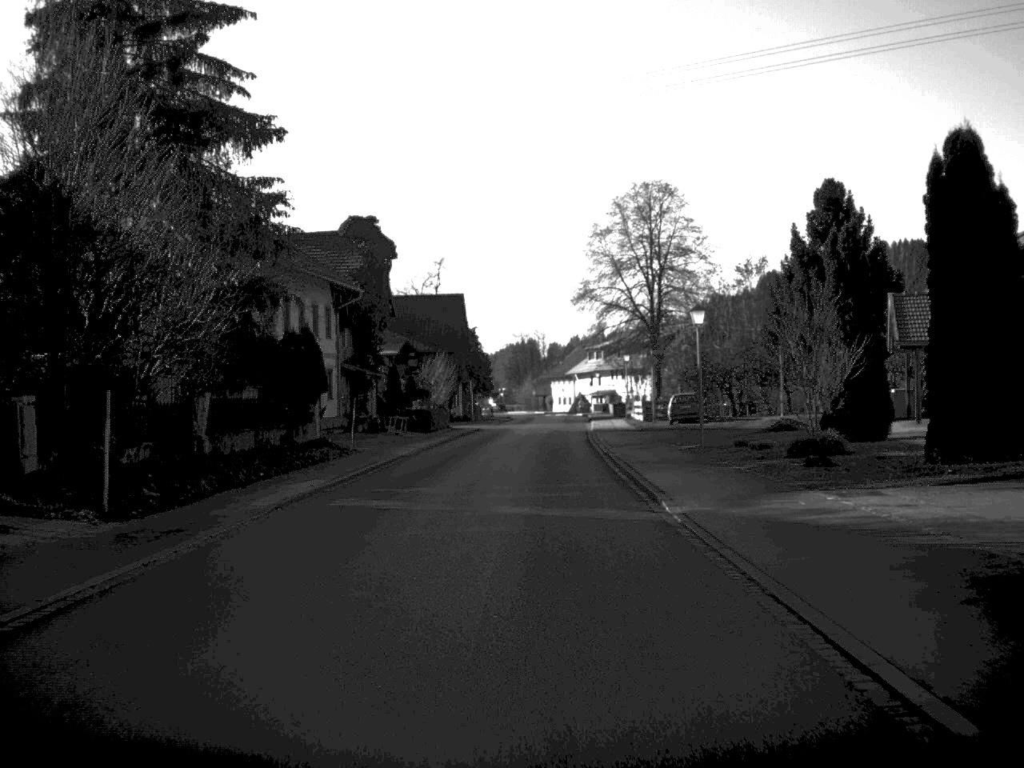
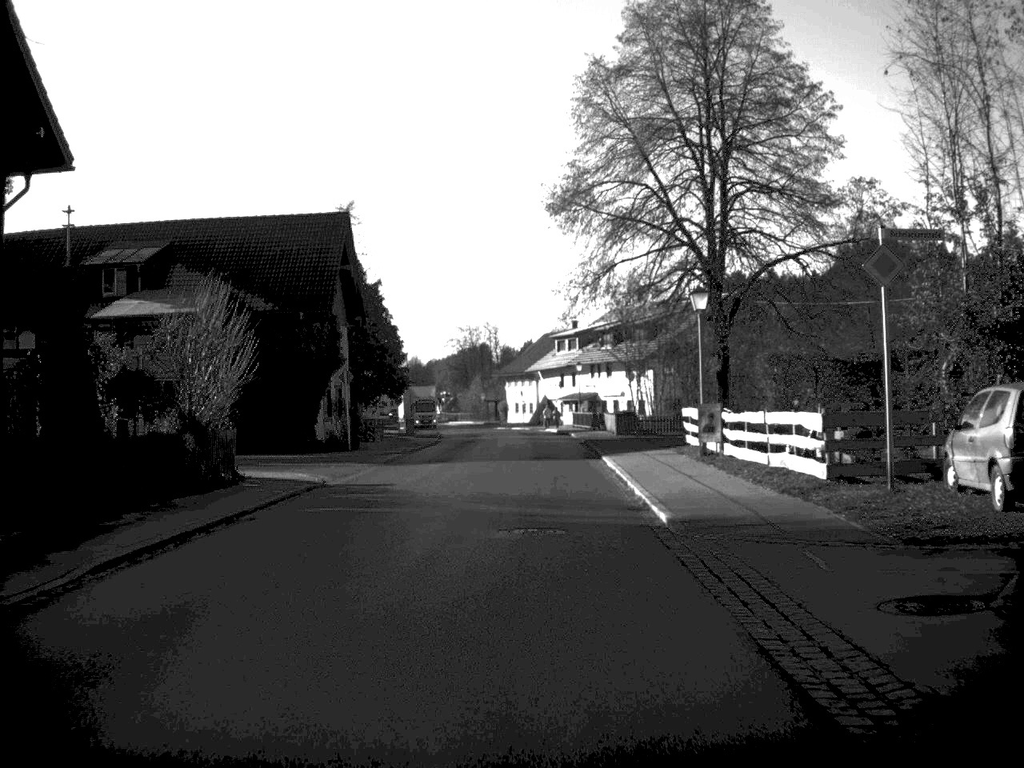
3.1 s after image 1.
(+0.6, +44.2) m; +2°
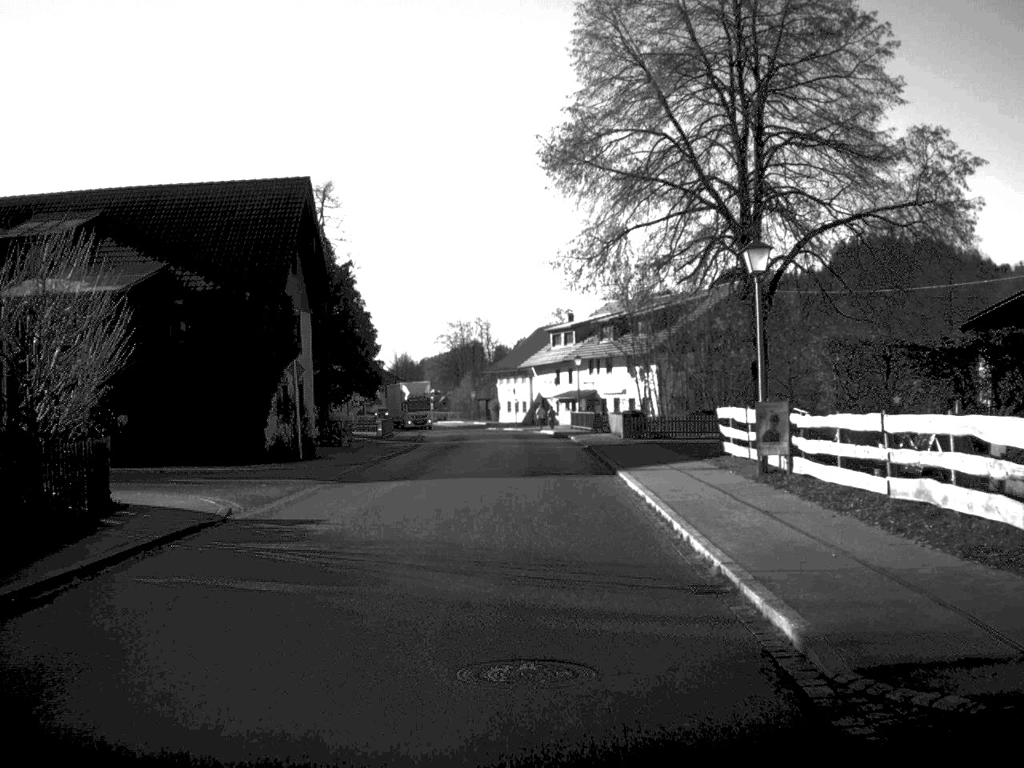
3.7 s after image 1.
(0.0, +8.1) m; 0°
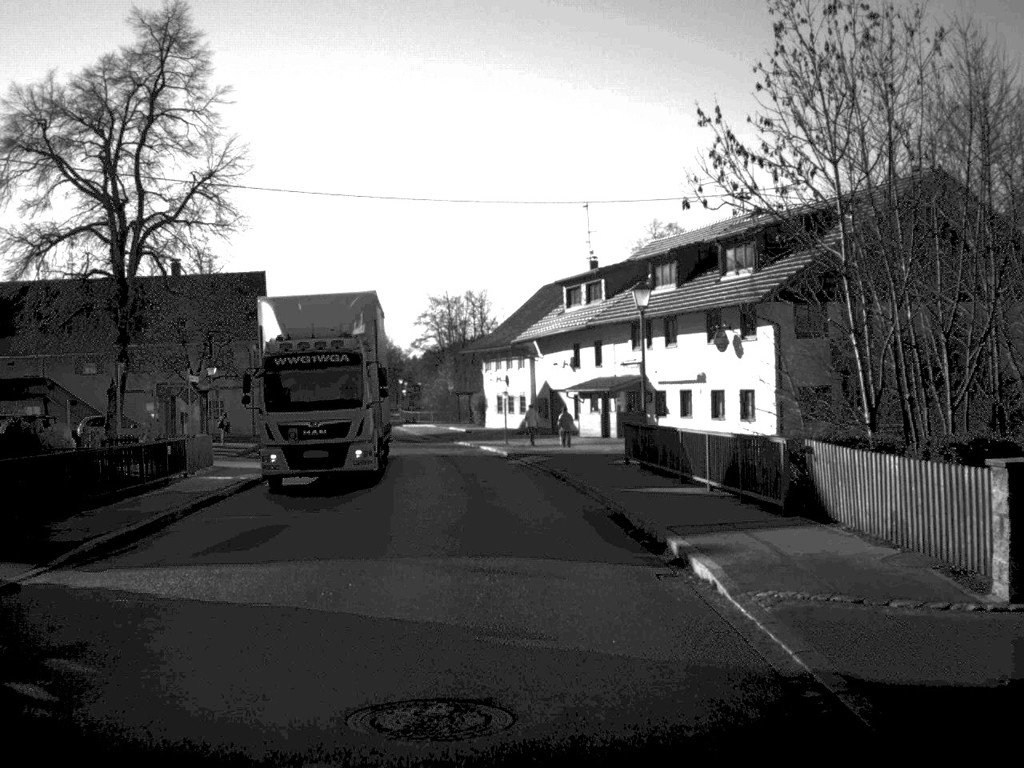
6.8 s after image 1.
(+0.3, +41.2) m; -1°
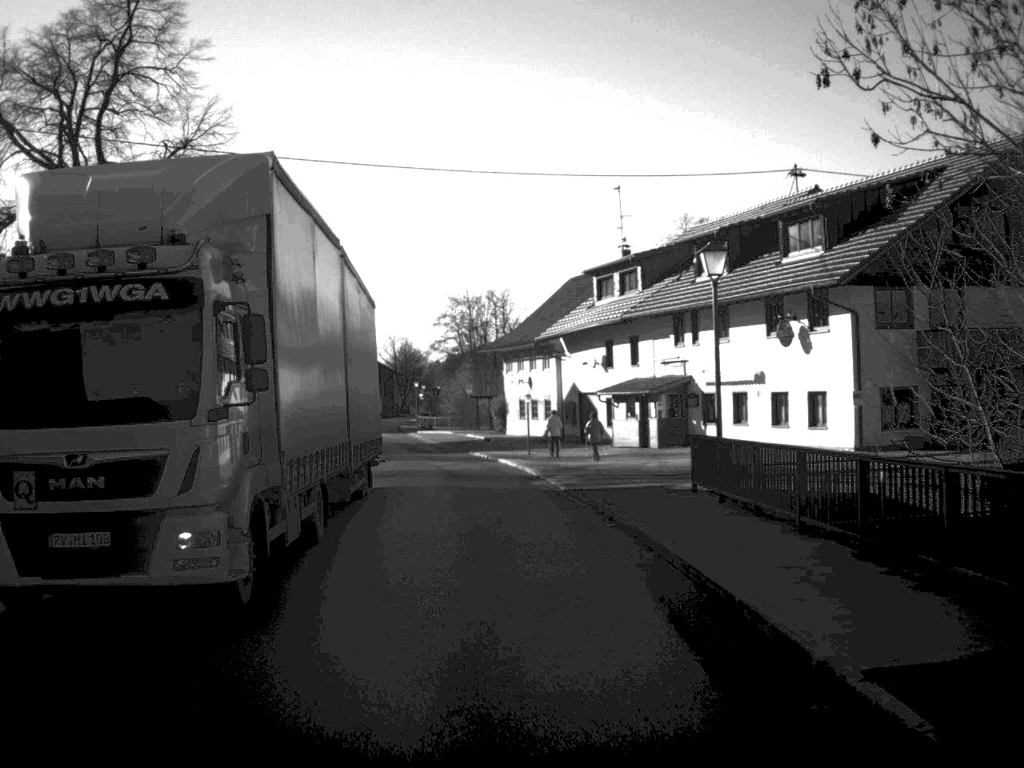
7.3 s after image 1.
(-0.1, +7.7) m; -1°
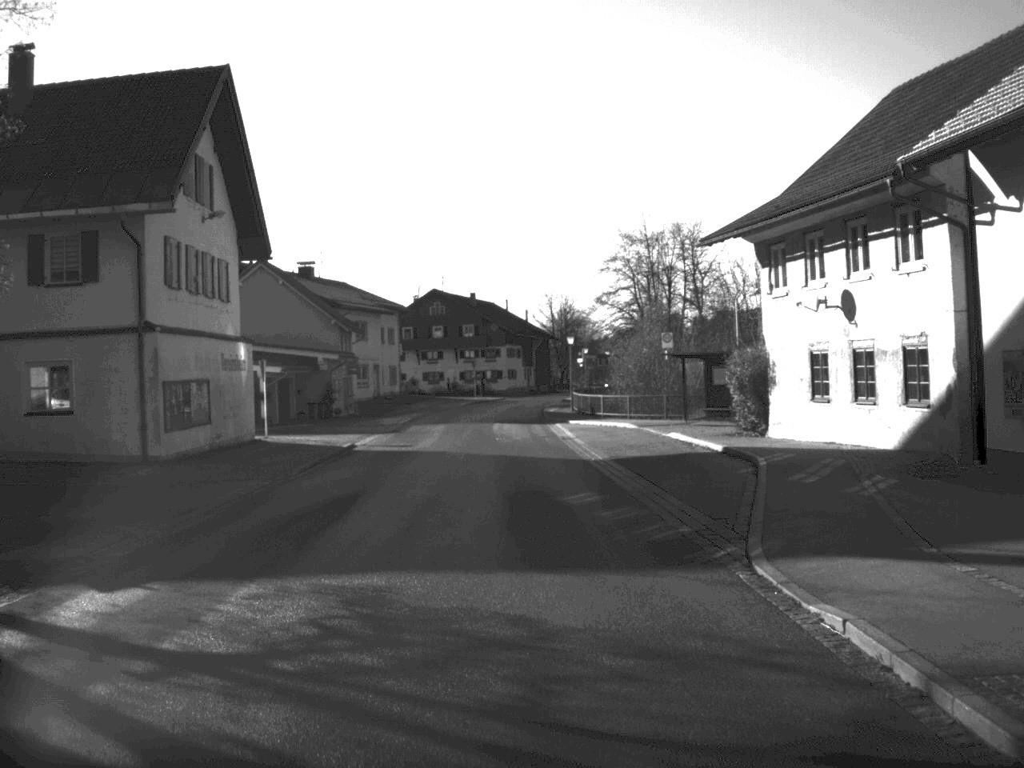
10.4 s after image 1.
(-2.9, +42.1) m; -8°
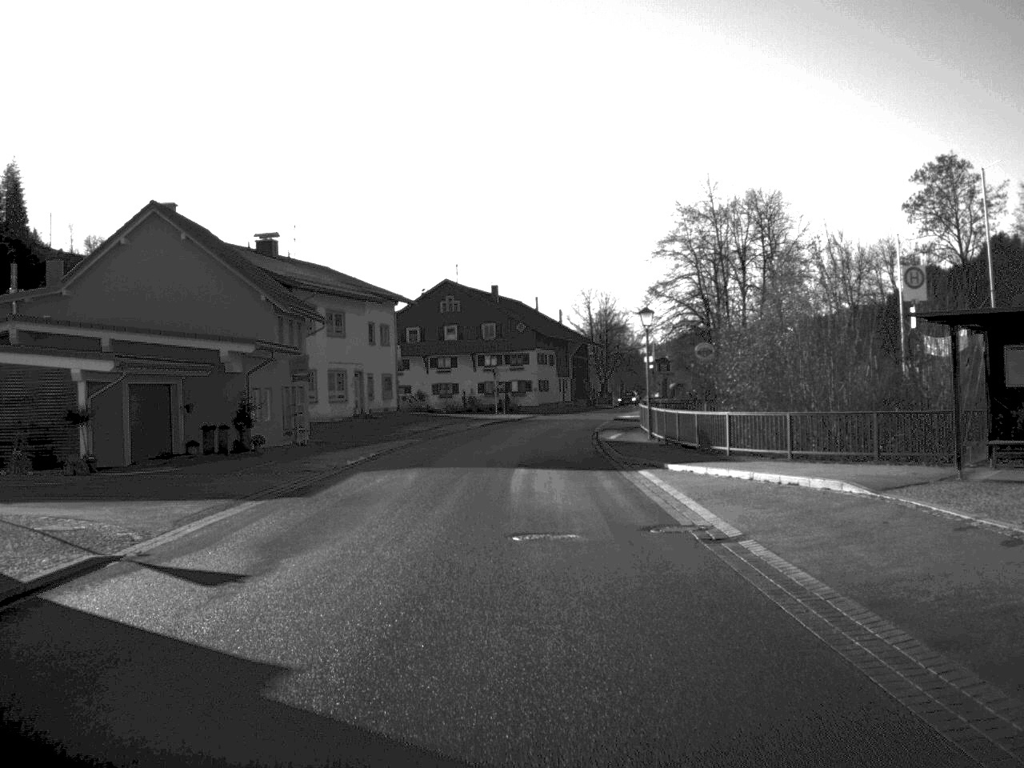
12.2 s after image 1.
(-0.4, +26.1) m; -1°
